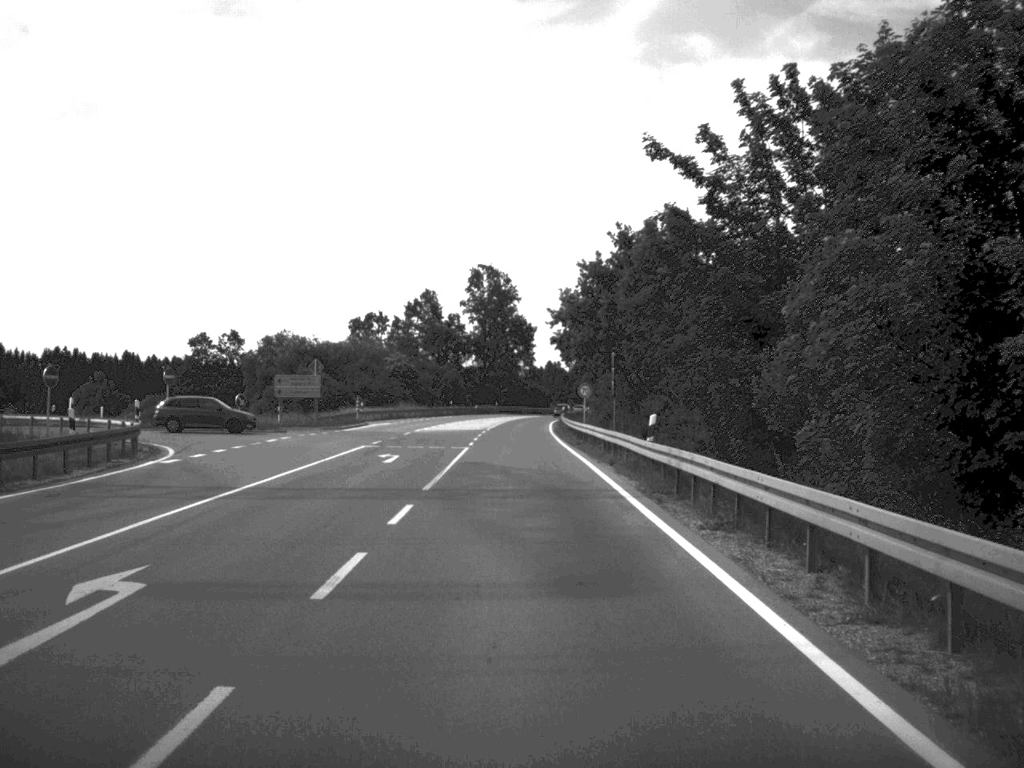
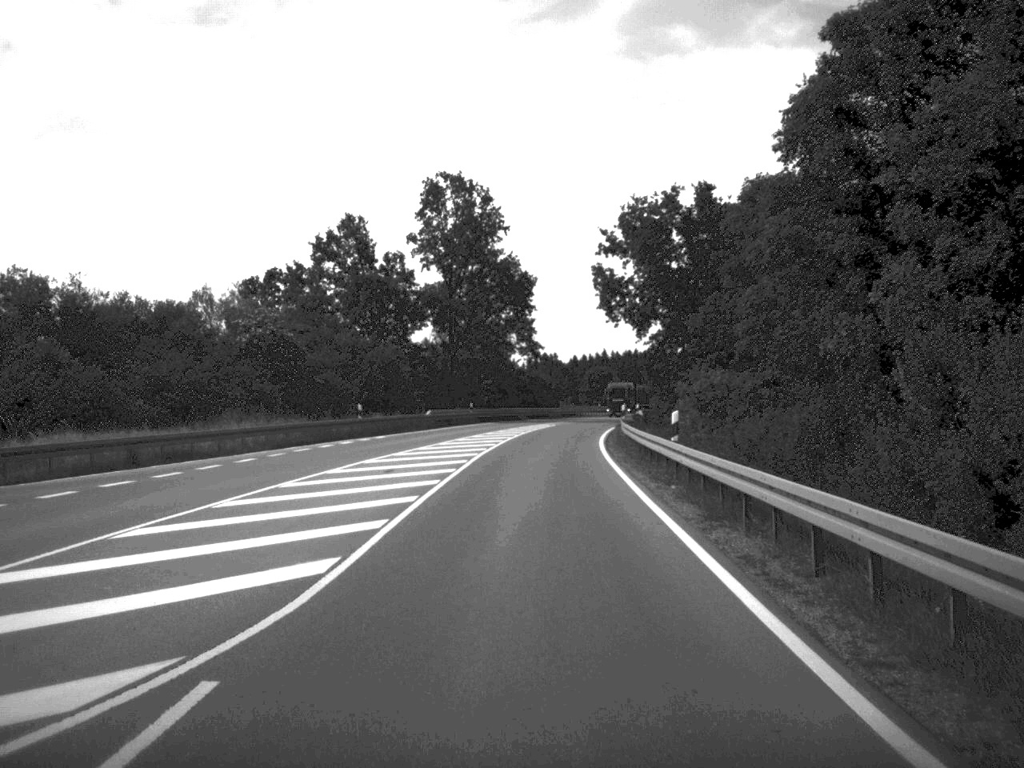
(-0.3, +63.5) m; 0°
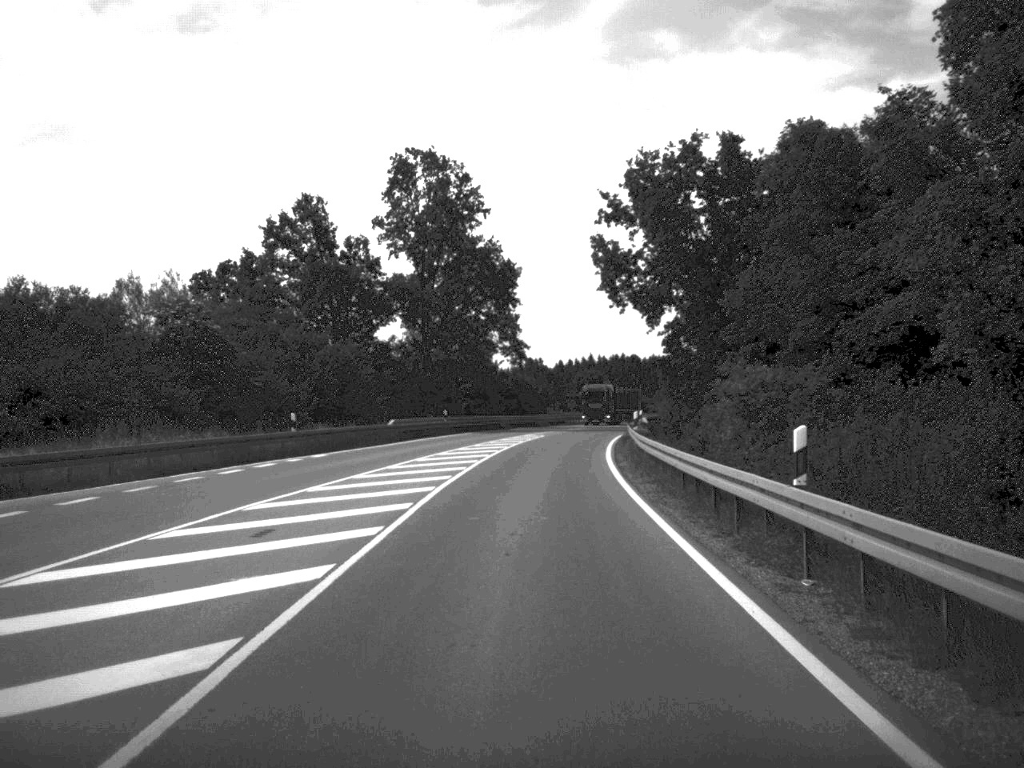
(+0.1, +11.8) m; +1°
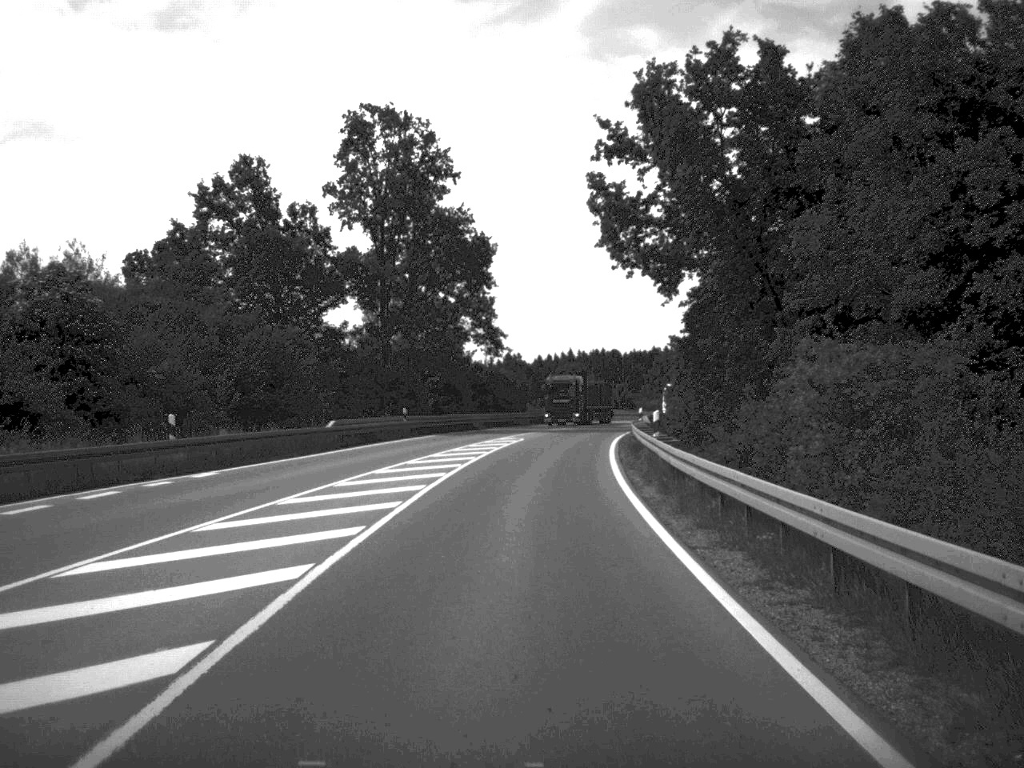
(+0.1, +11.7) m; +1°
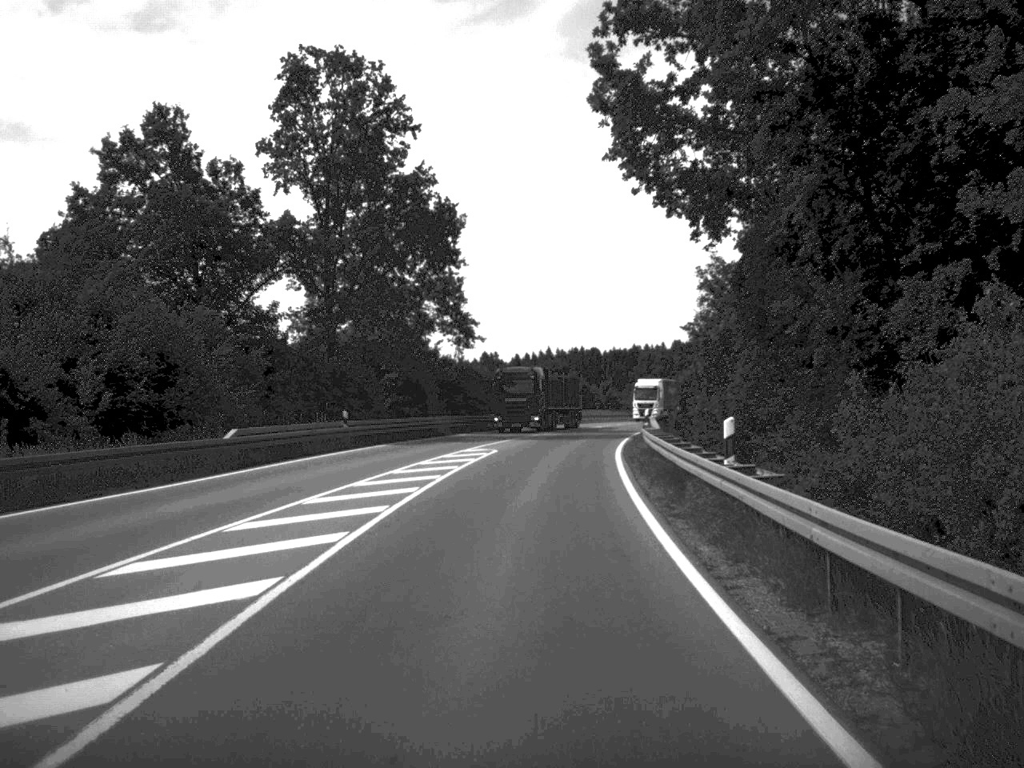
(+0.1, +12.1) m; +1°
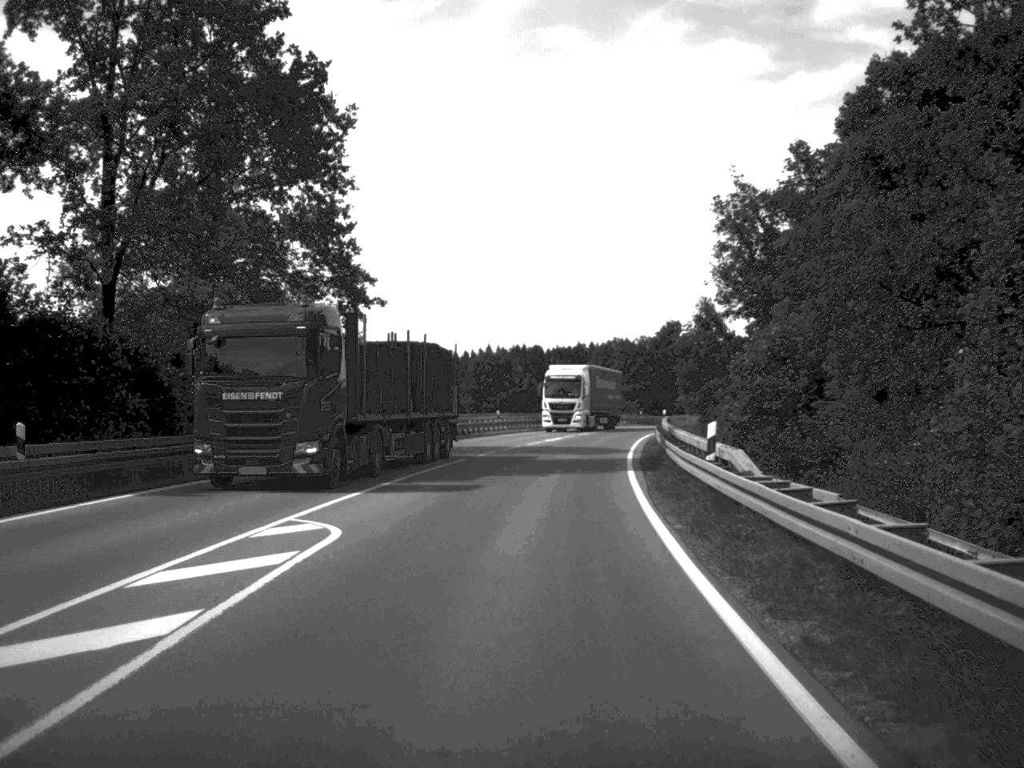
(+0.5, +25.0) m; +3°
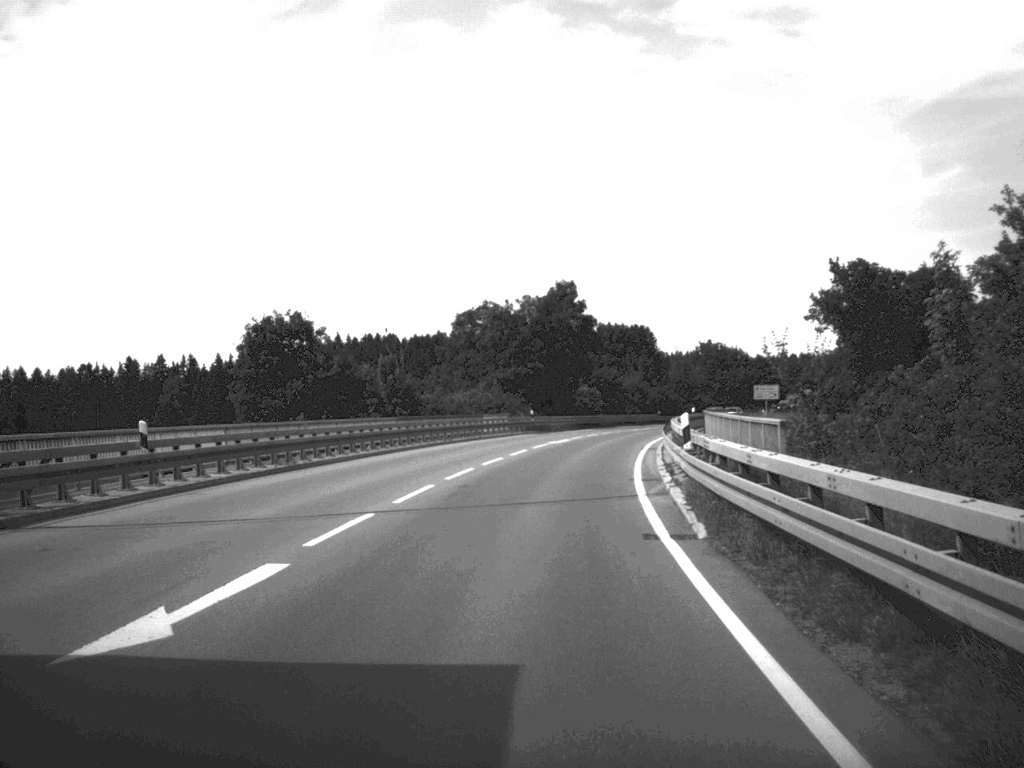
(+2.5, +47.6) m; +6°
